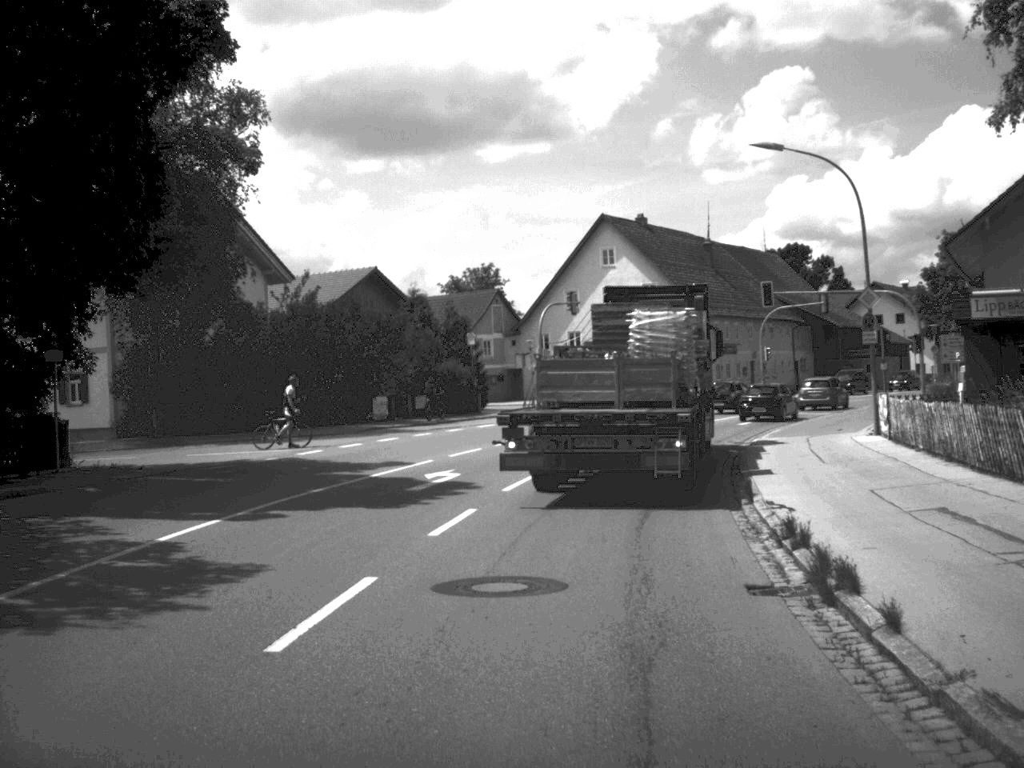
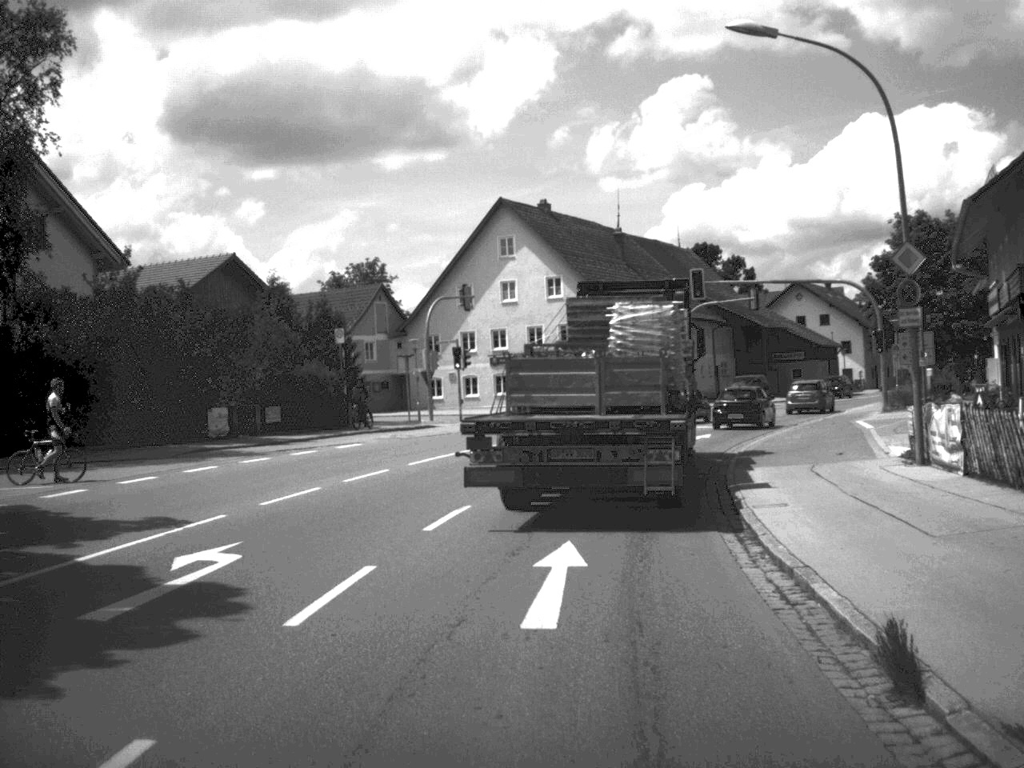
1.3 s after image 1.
(+0.4, +10.7) m; +4°
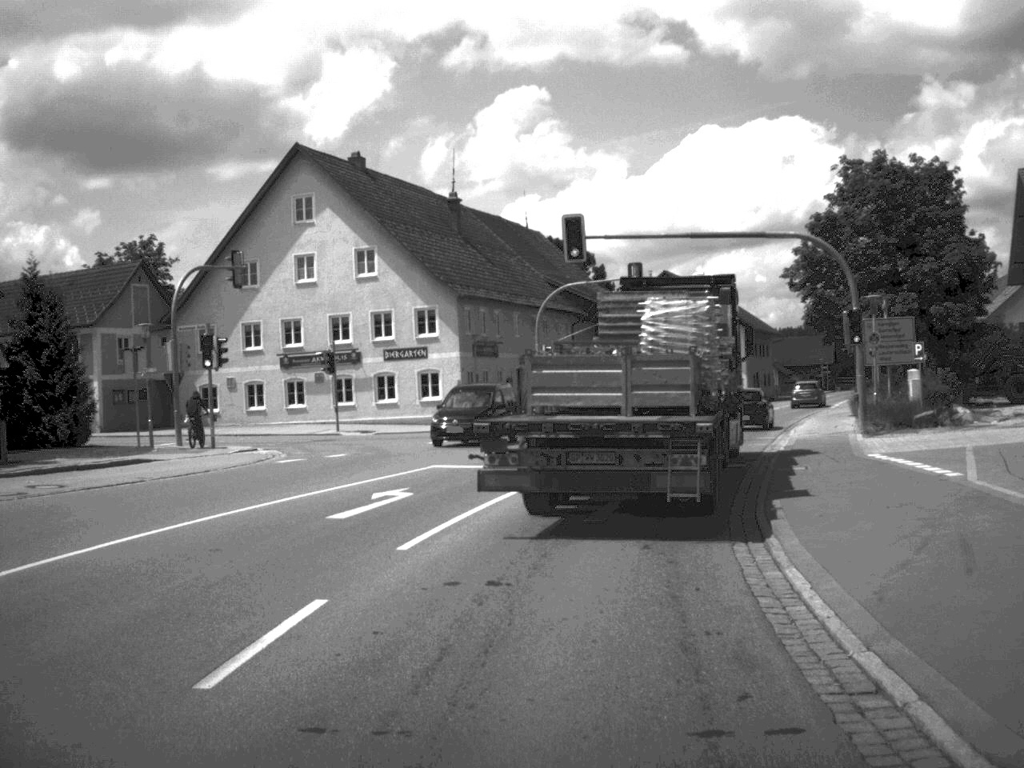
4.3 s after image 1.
(+1.1, +19.3) m; +7°
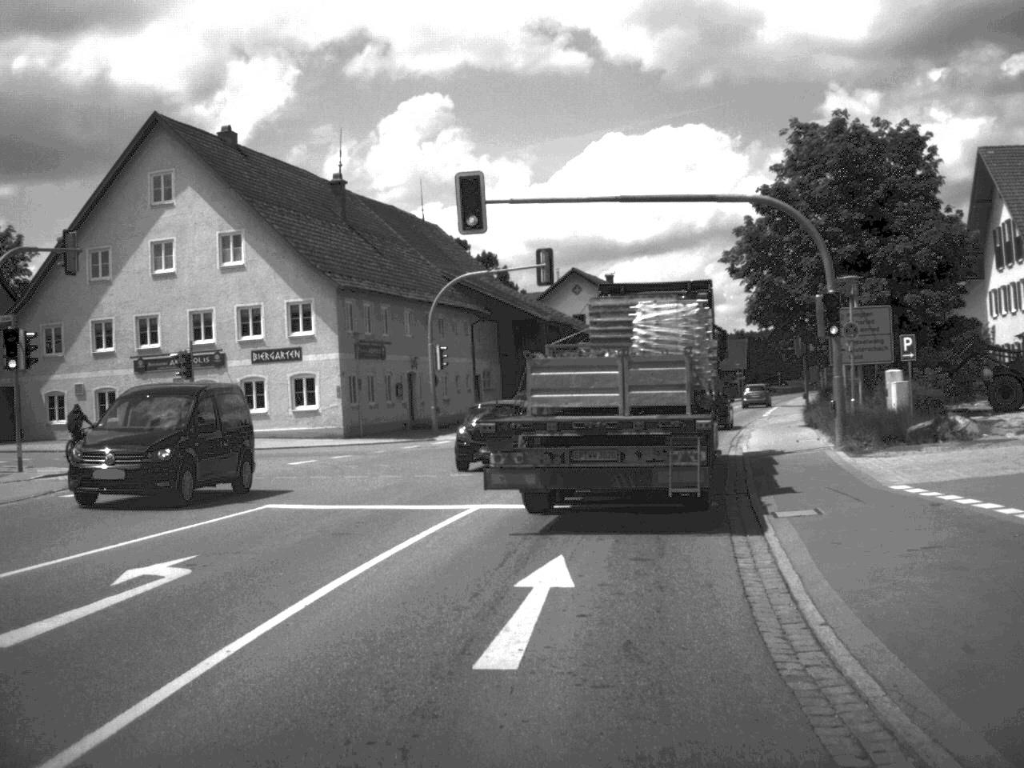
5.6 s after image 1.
(+0.3, +7.8) m; +4°
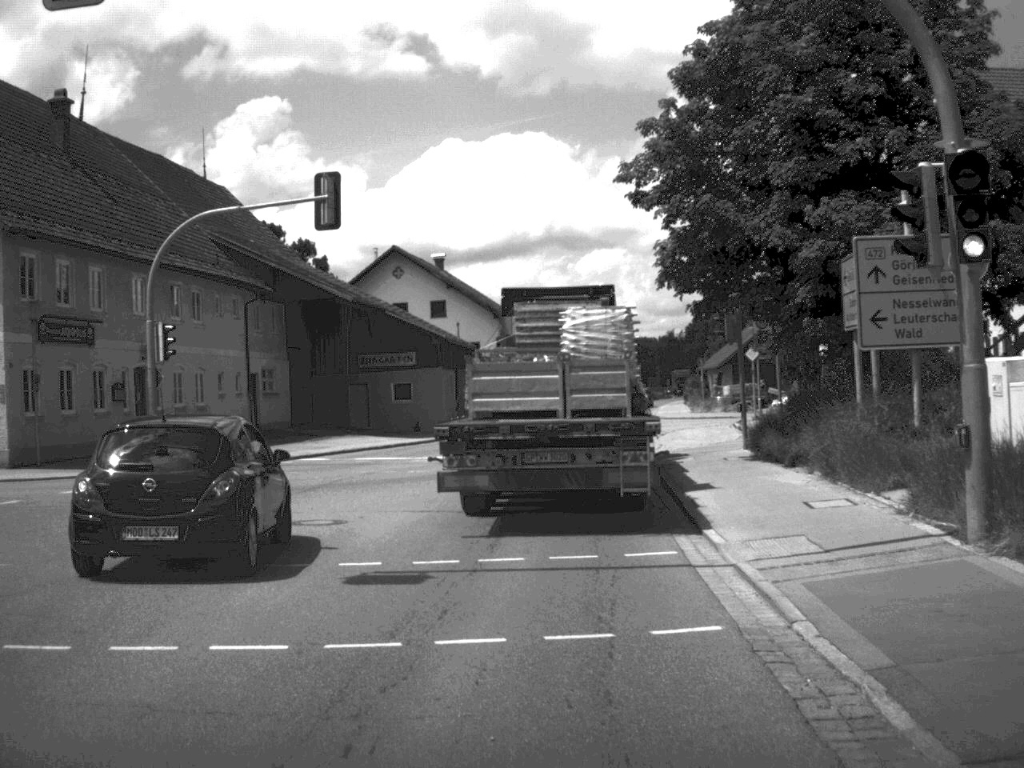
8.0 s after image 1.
(+1.2, +17.0) m; +7°
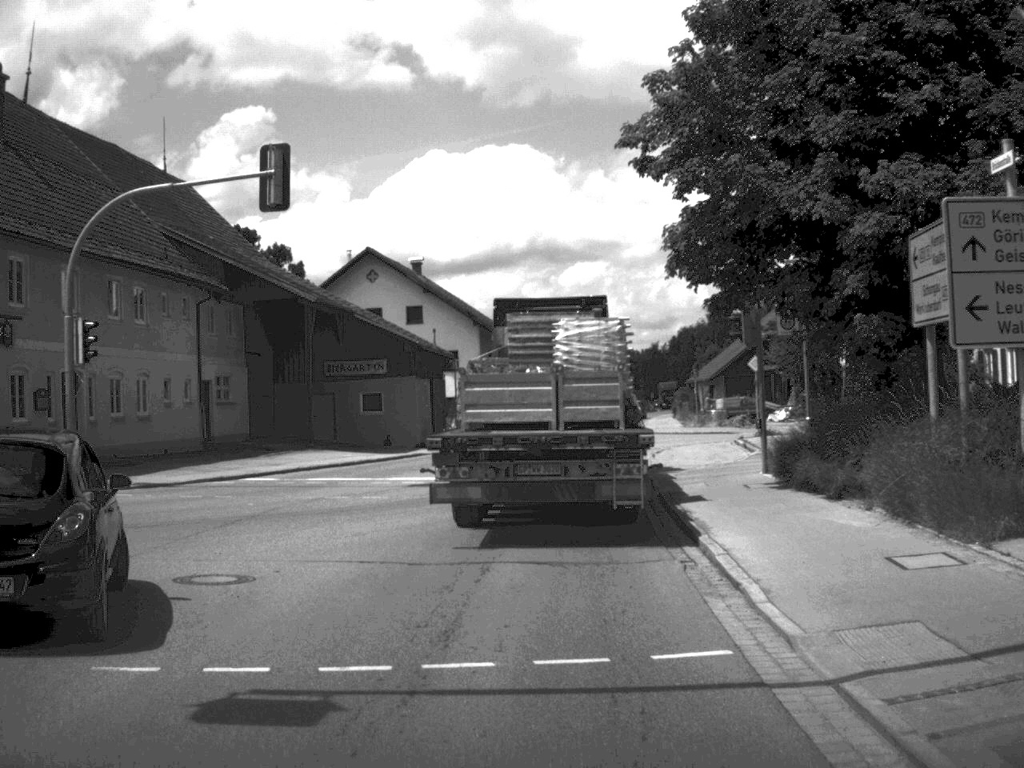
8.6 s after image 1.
(0.0, +4.5) m; +1°
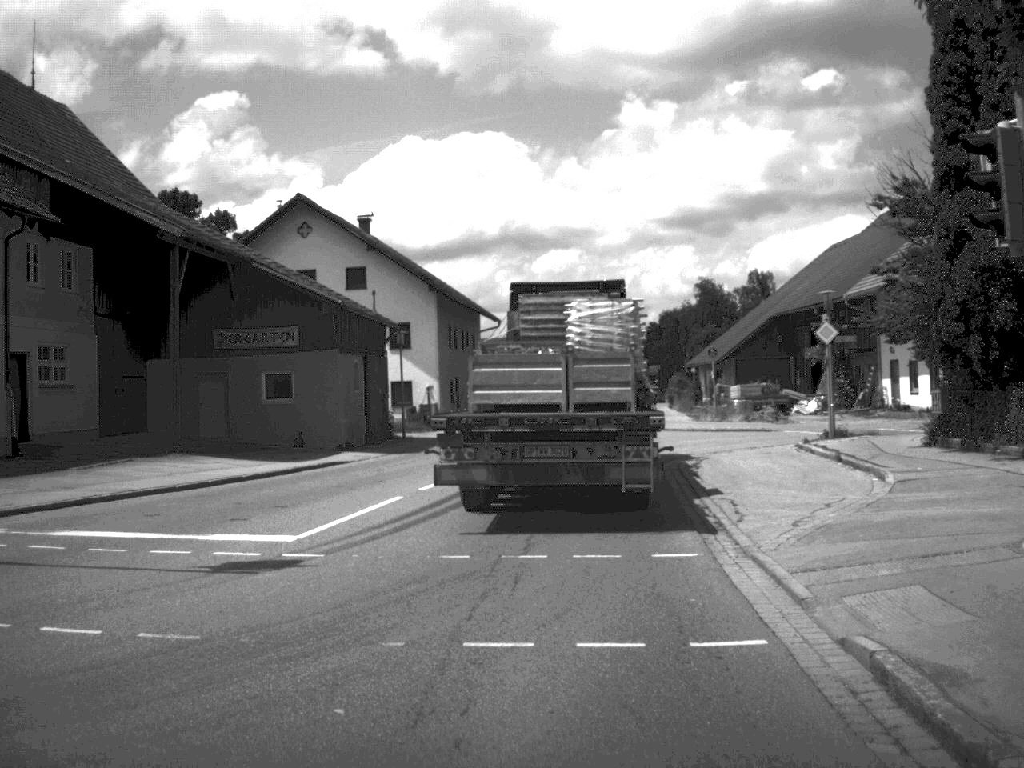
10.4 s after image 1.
(+0.1, +14.2) m; +1°
